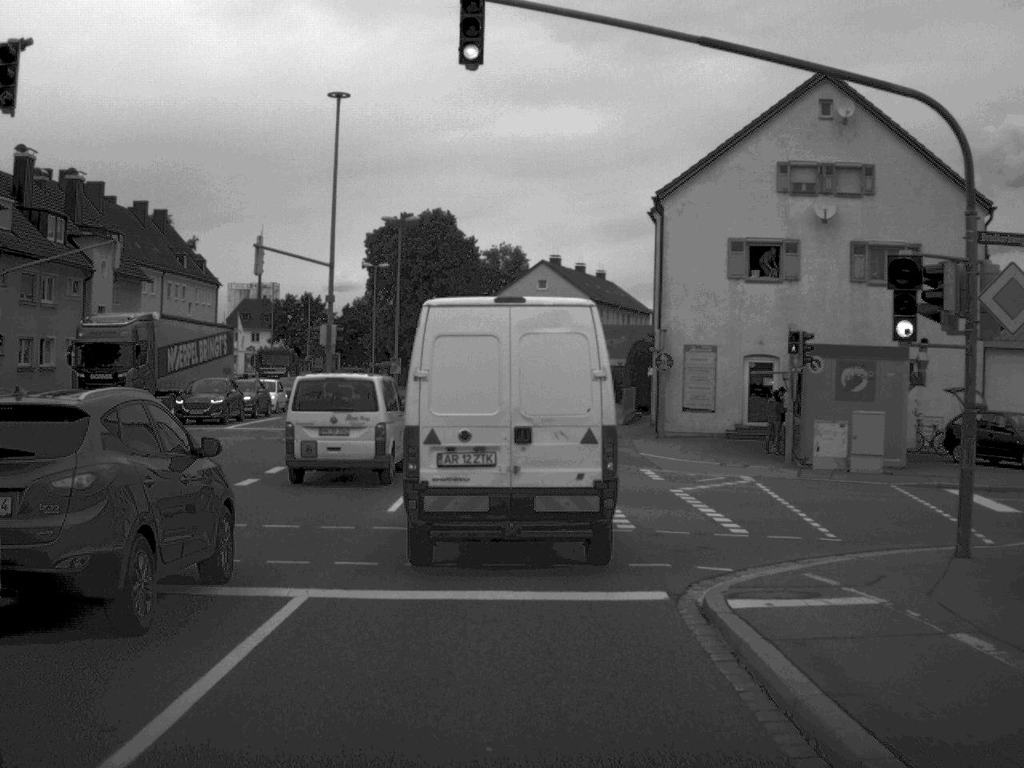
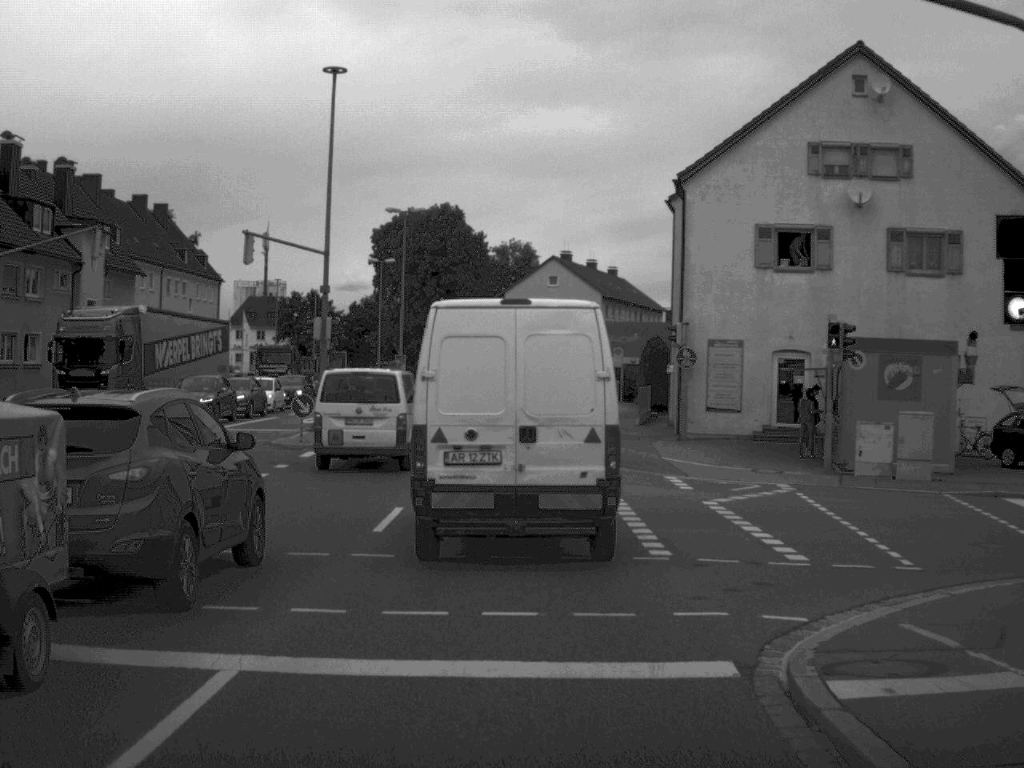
(0.0, +2.9) m; 0°
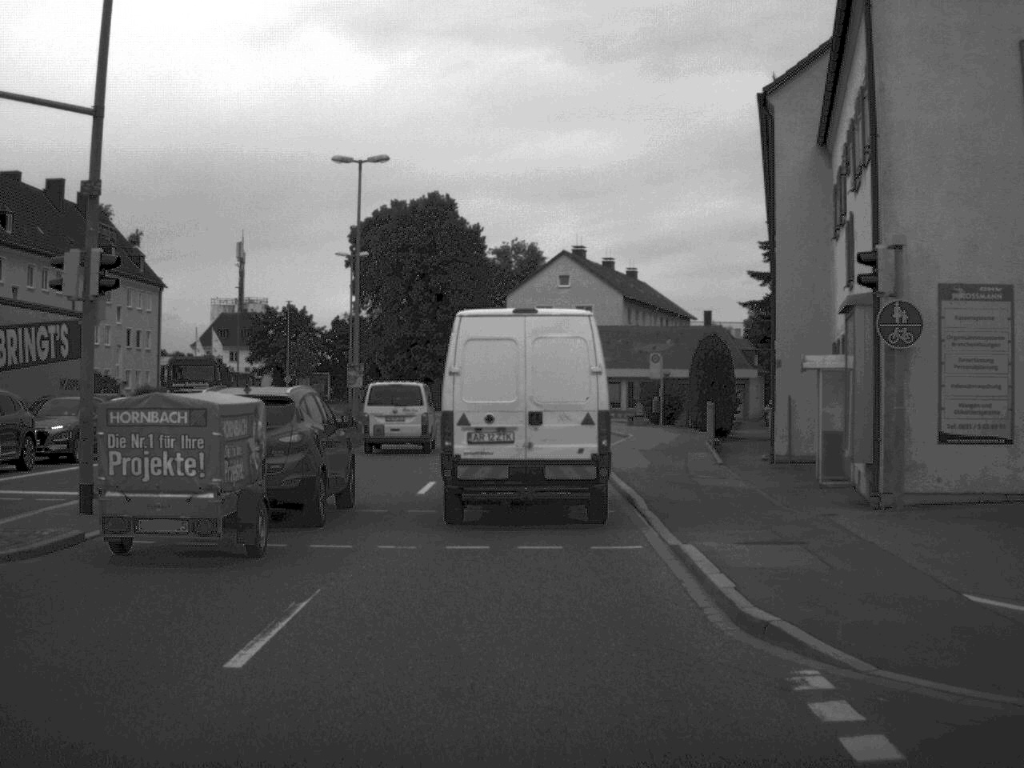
(-0.1, +19.6) m; 0°
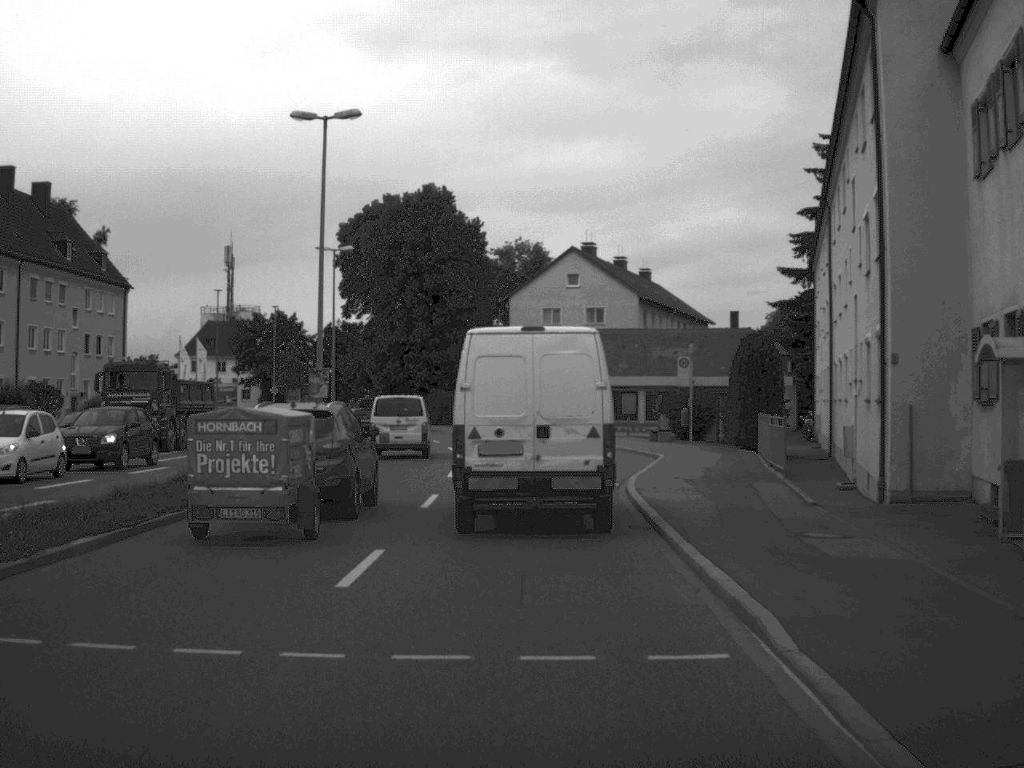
(0.0, +9.2) m; 0°
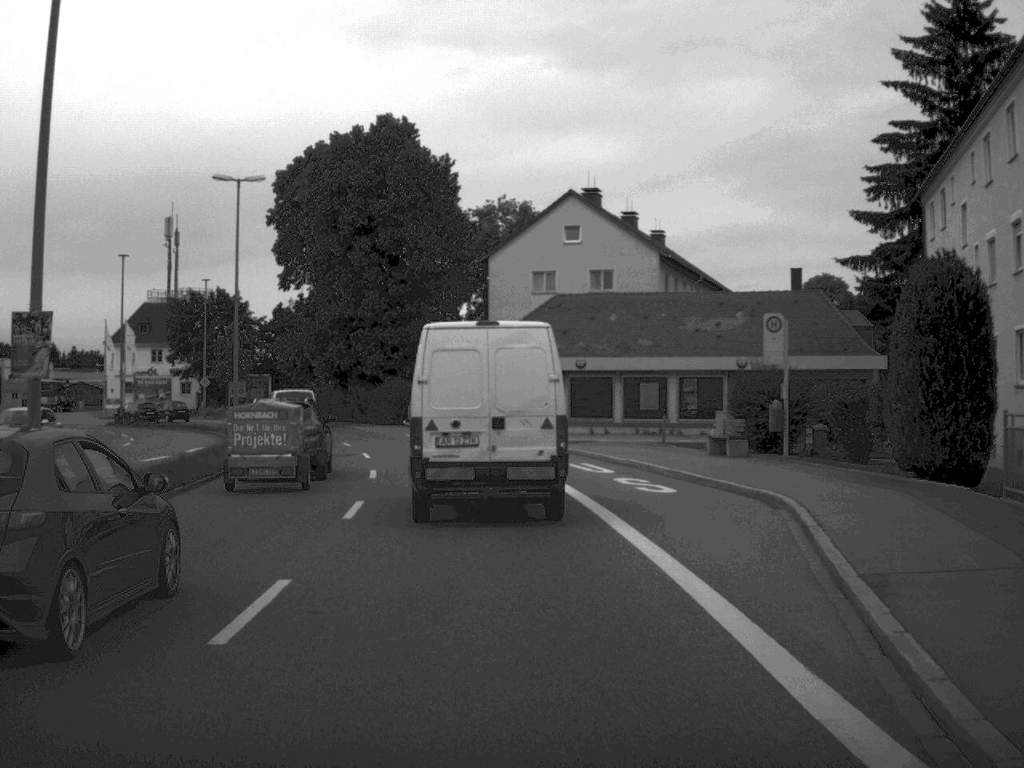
(+0.1, +21.1) m; 0°
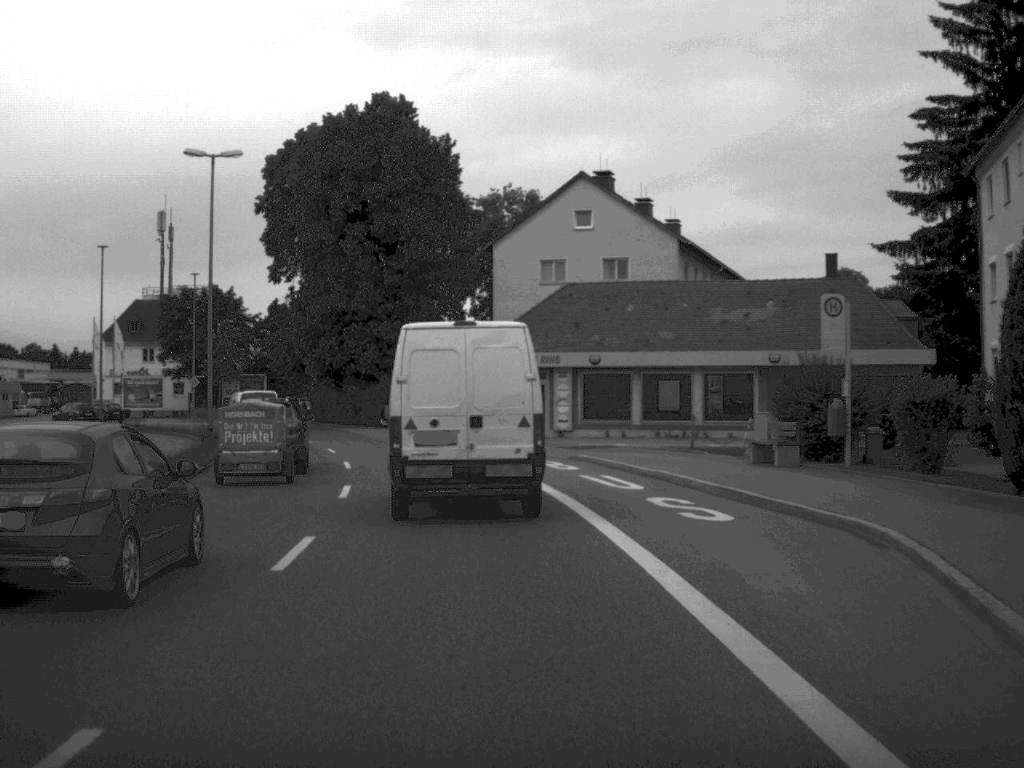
(0.0, +5.3) m; 0°
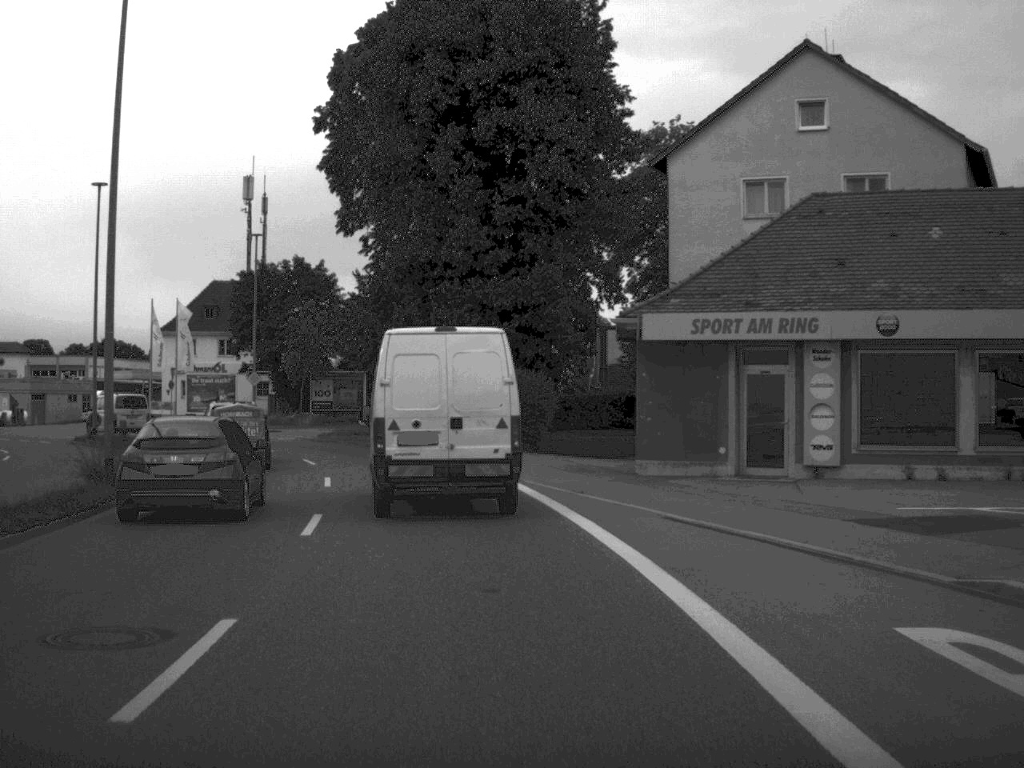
(-1.2, +23.3) m; -7°
